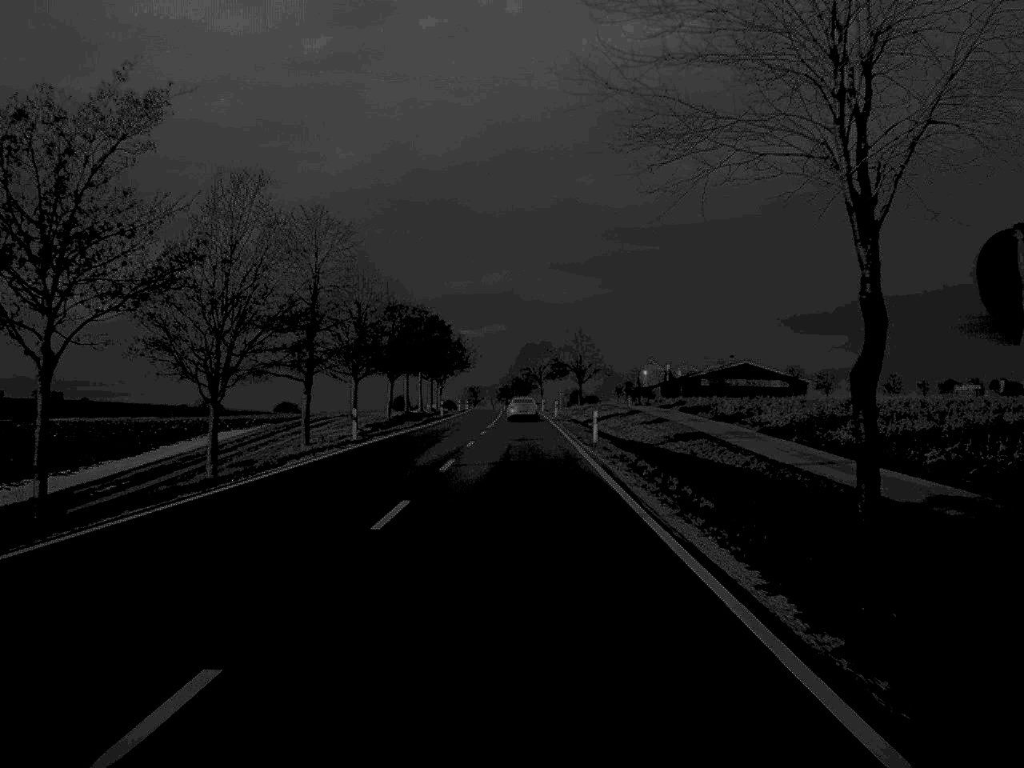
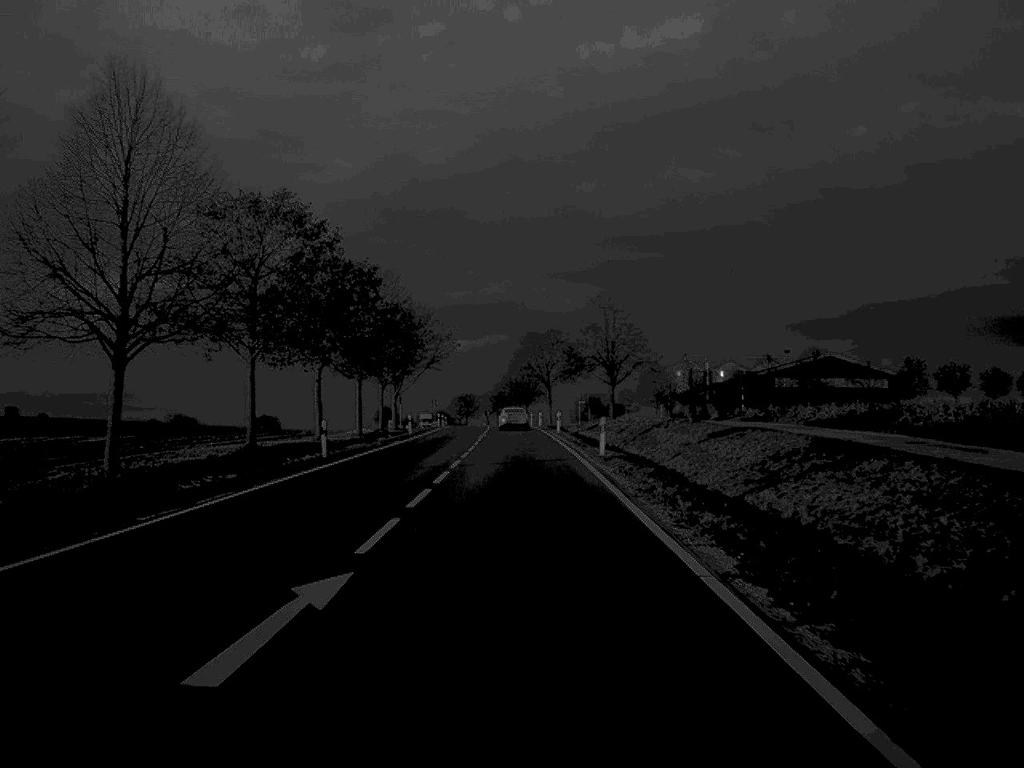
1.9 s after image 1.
(0.0, +55.7) m; 0°
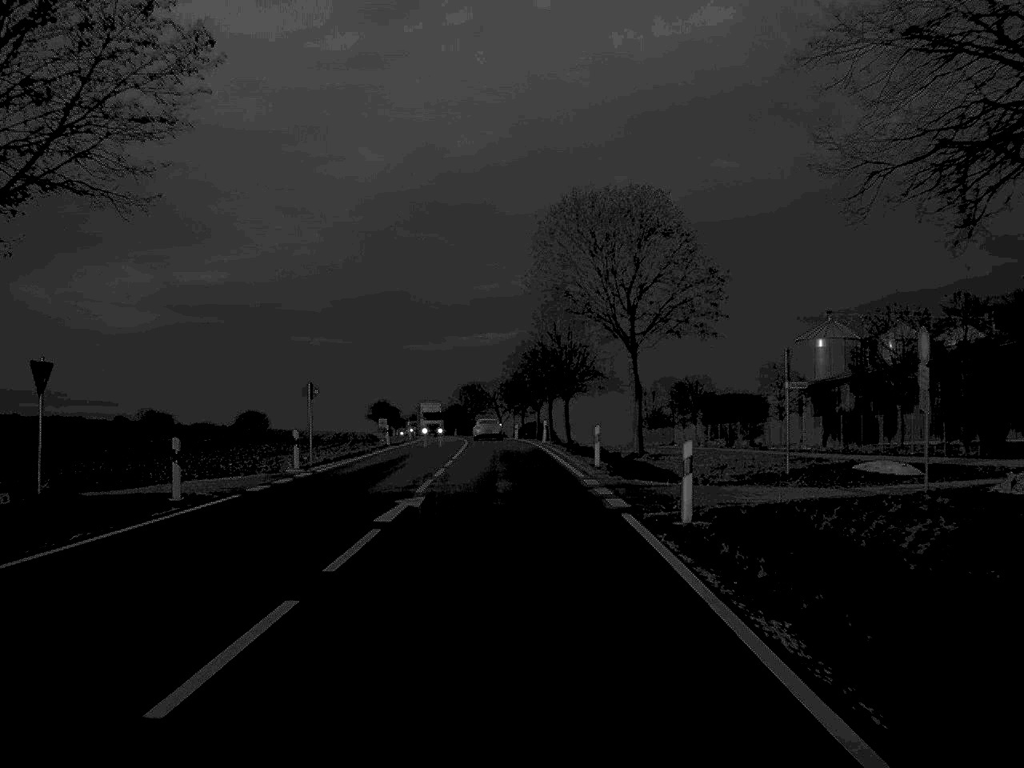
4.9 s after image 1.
(-0.7, +85.2) m; -1°
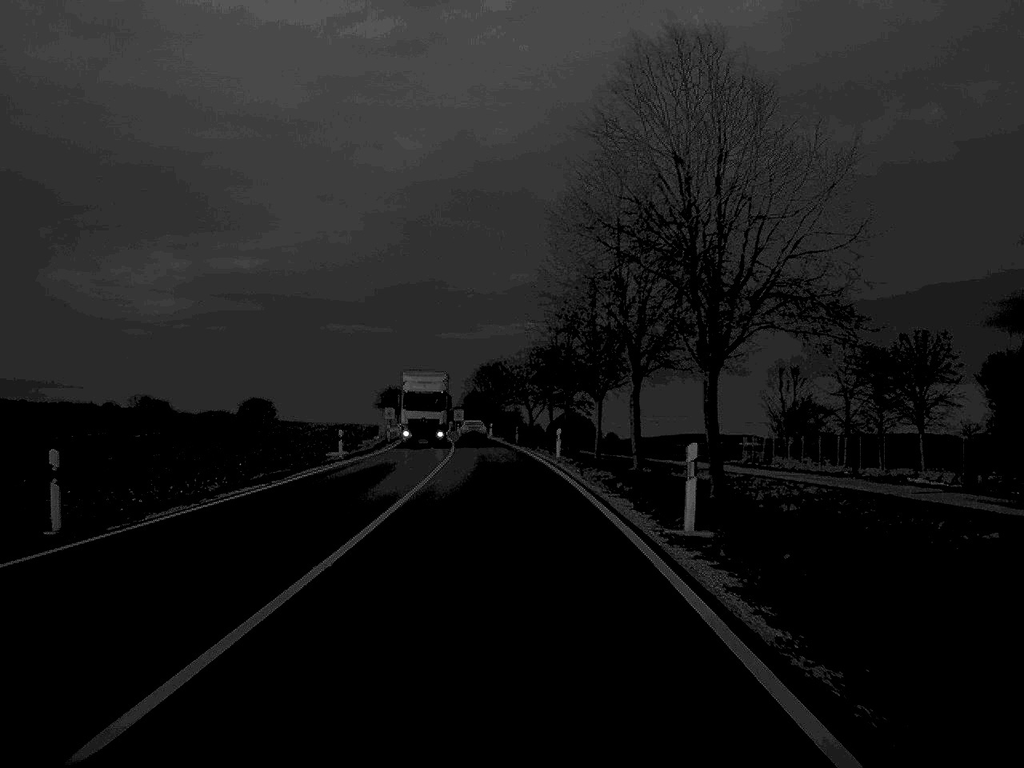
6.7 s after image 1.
(-0.7, +52.4) m; -2°
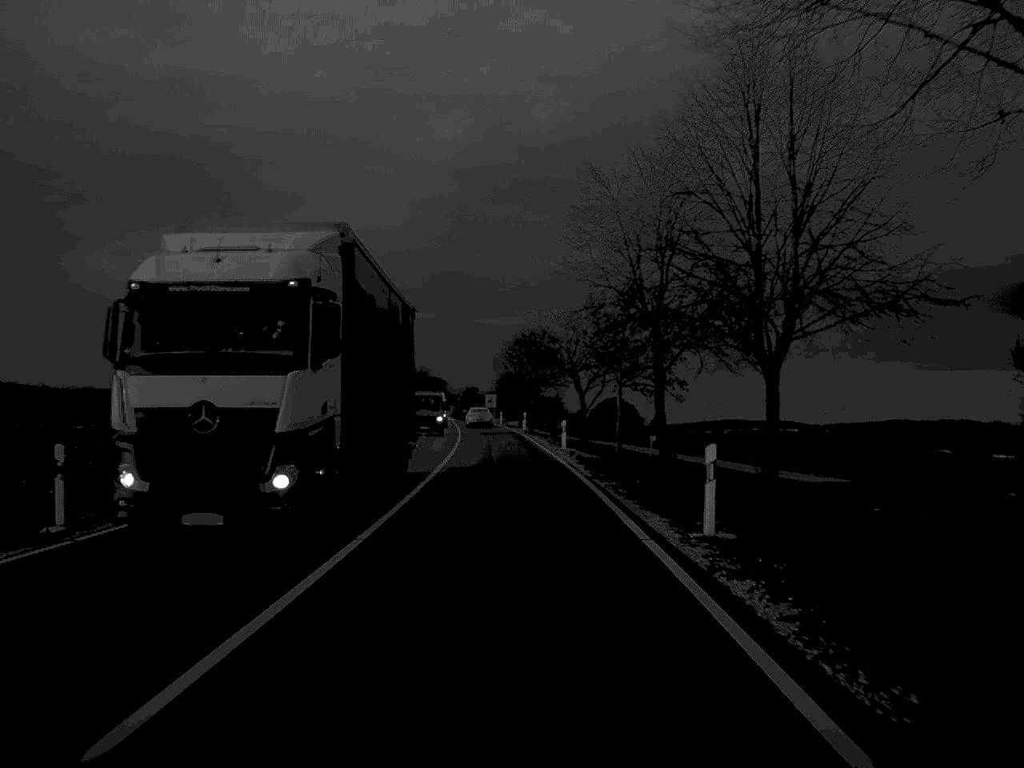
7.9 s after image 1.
(-0.5, +33.5) m; -2°
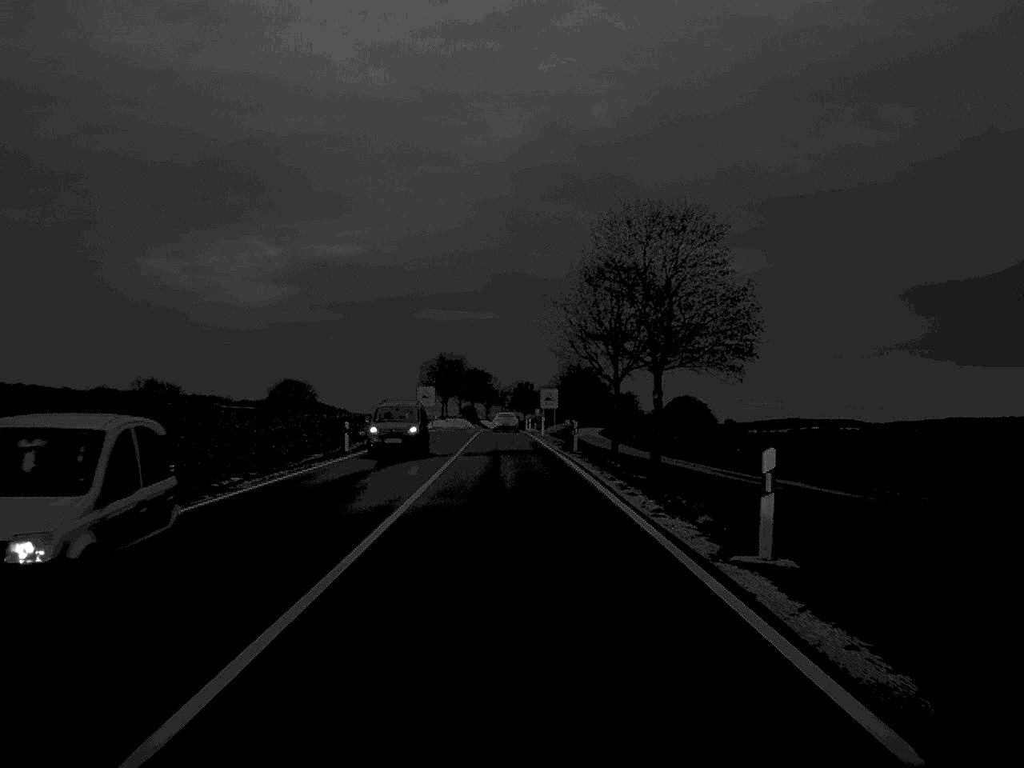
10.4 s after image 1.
(-1.9, +69.5) m; -3°
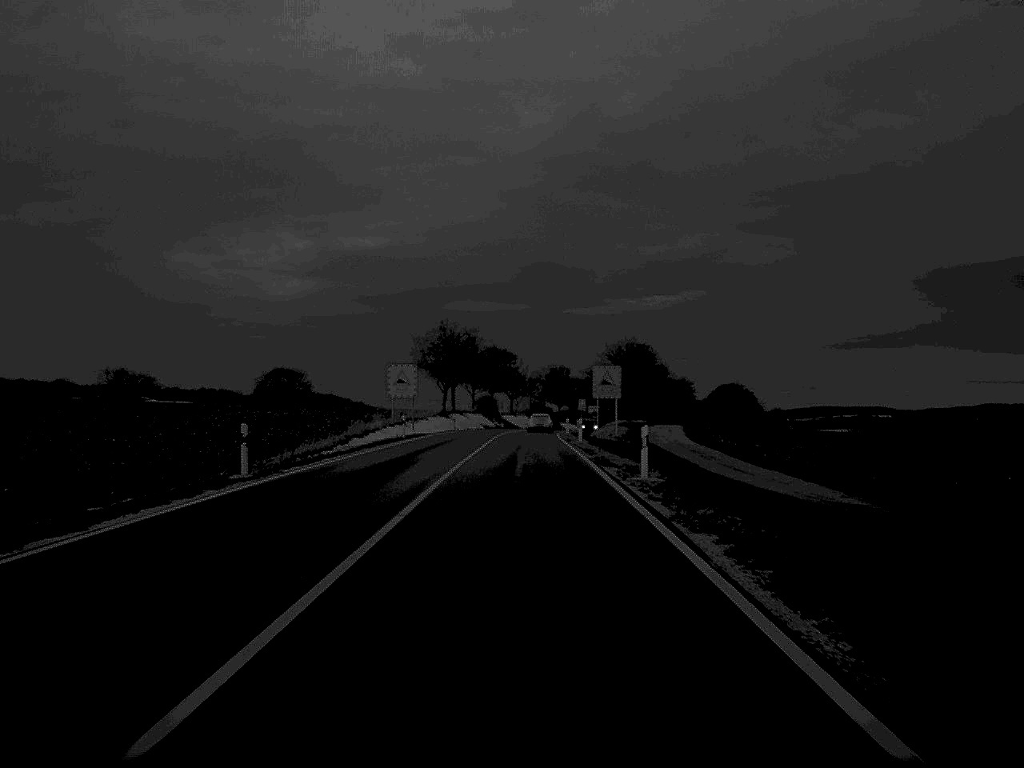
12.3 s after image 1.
(-0.7, +52.7) m; -1°
